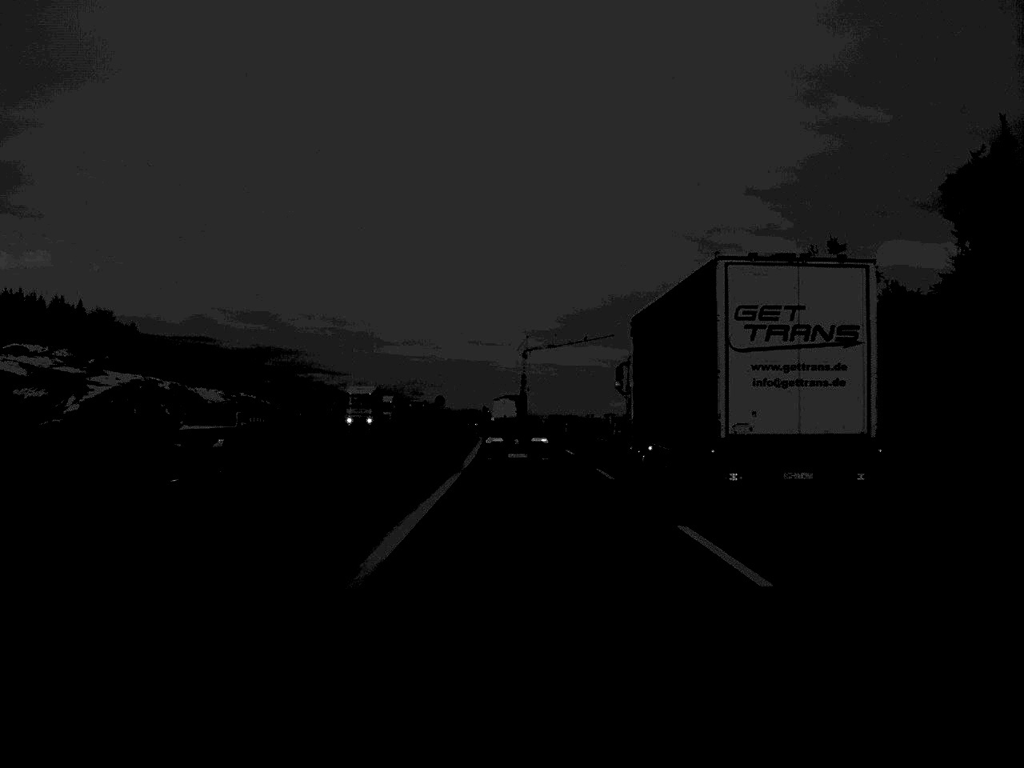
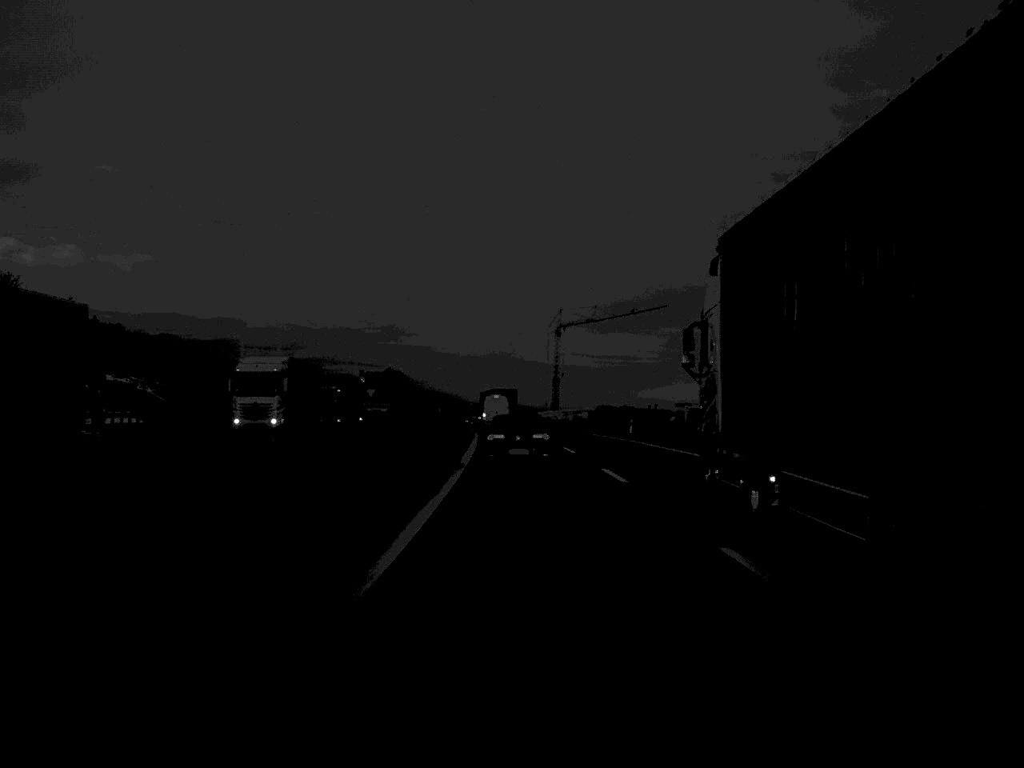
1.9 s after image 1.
(-0.6, +56.8) m; -1°
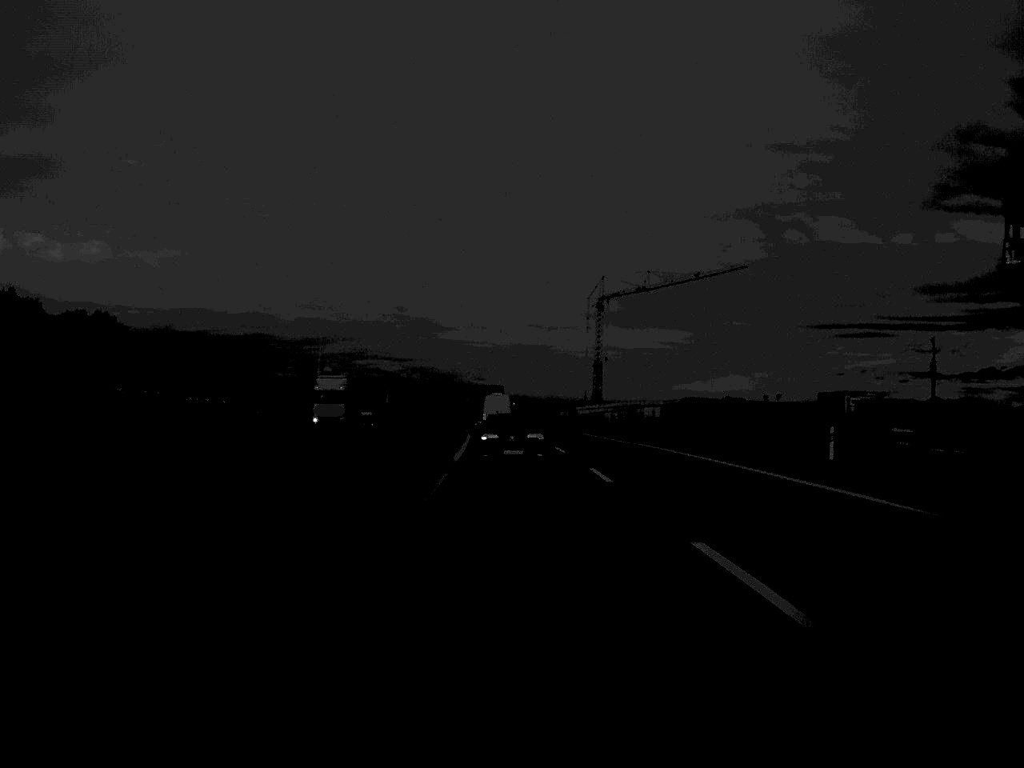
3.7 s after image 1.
(-0.6, +55.0) m; -1°
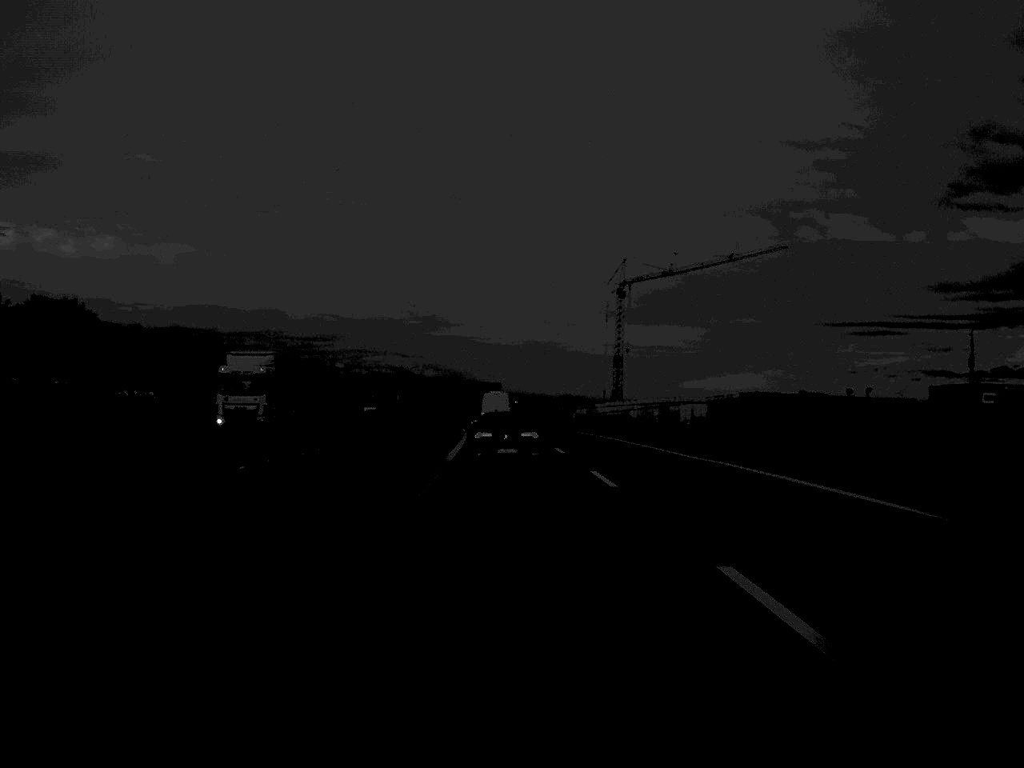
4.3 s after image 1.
(-0.1, +20.2) m; -1°
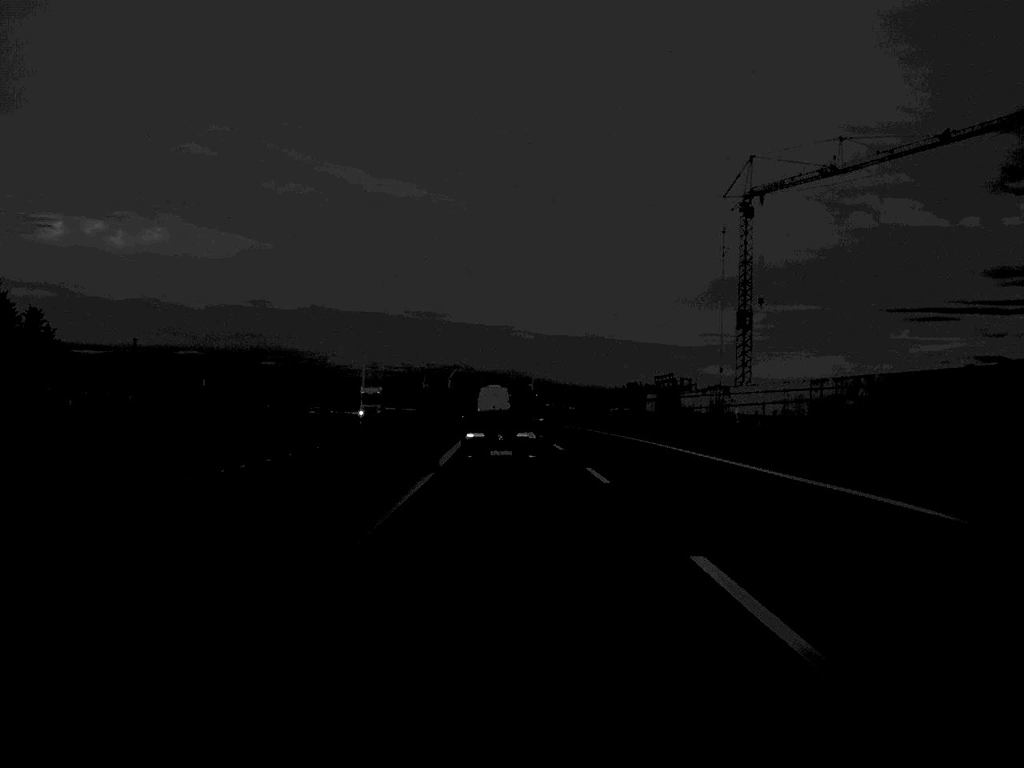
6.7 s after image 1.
(-1.4, +70.8) m; -2°
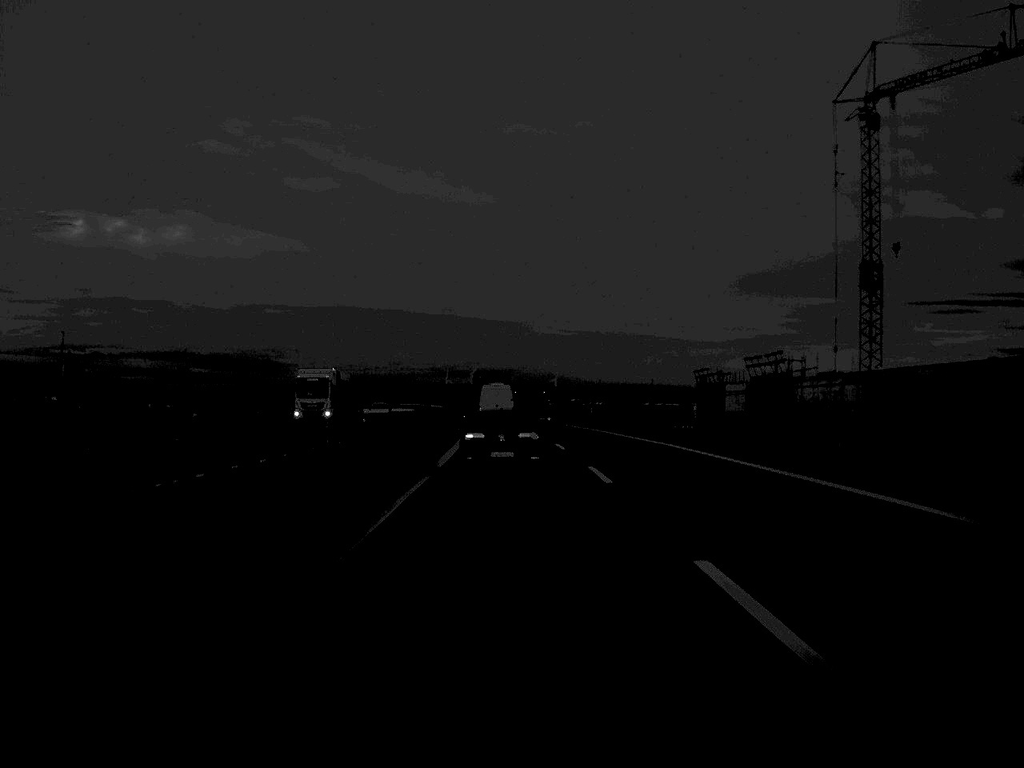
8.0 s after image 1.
(-0.3, +36.2) m; -1°
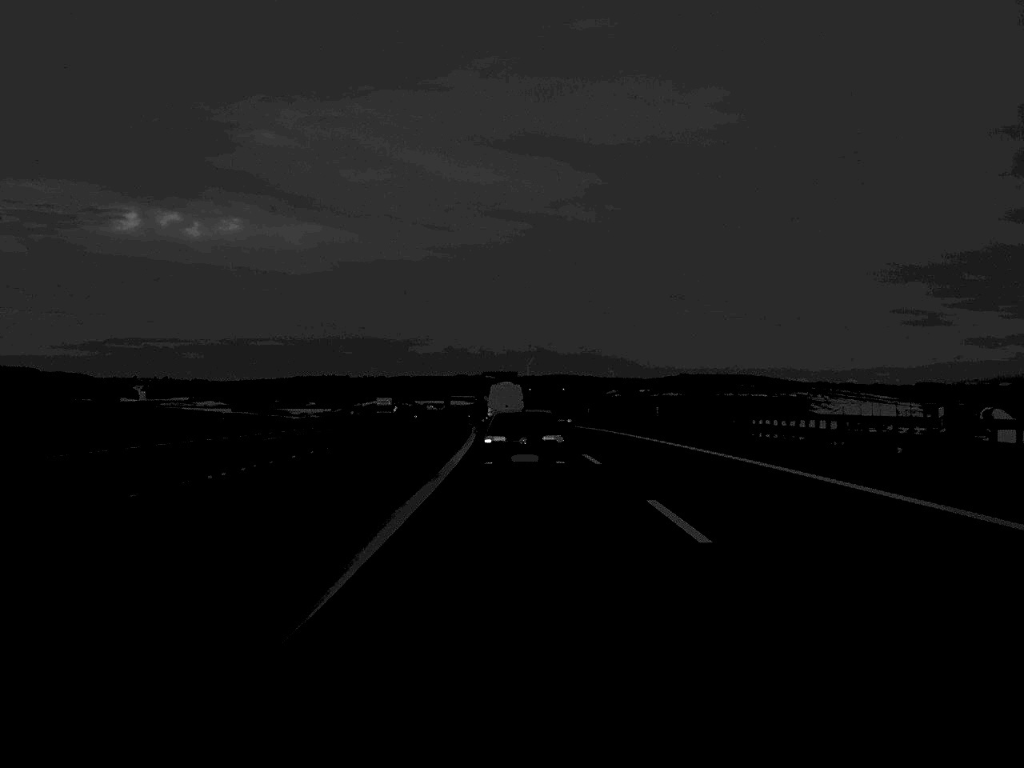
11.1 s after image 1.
(-1.9, +81.4) m; -2°
